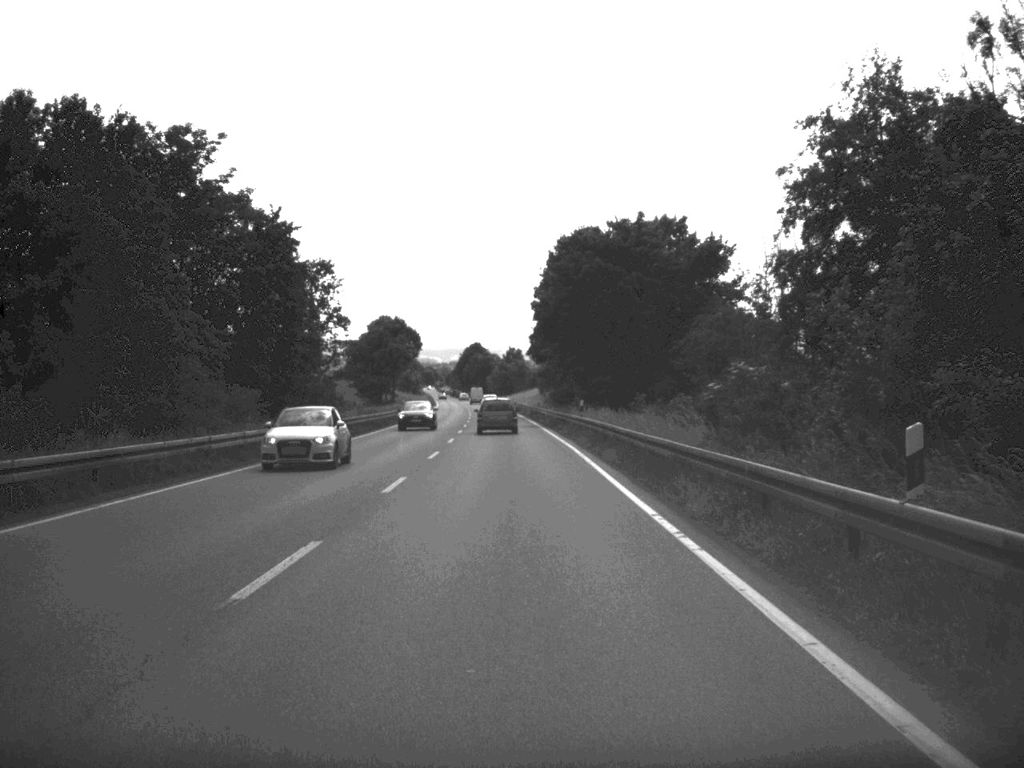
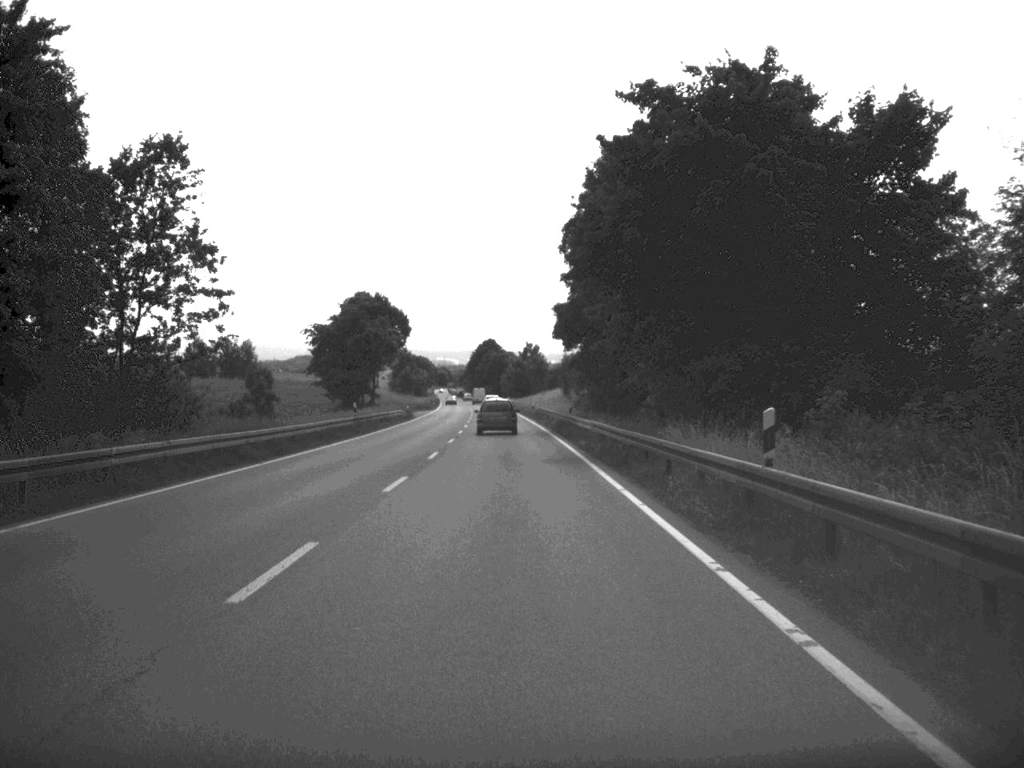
(-0.3, +34.9) m; -1°
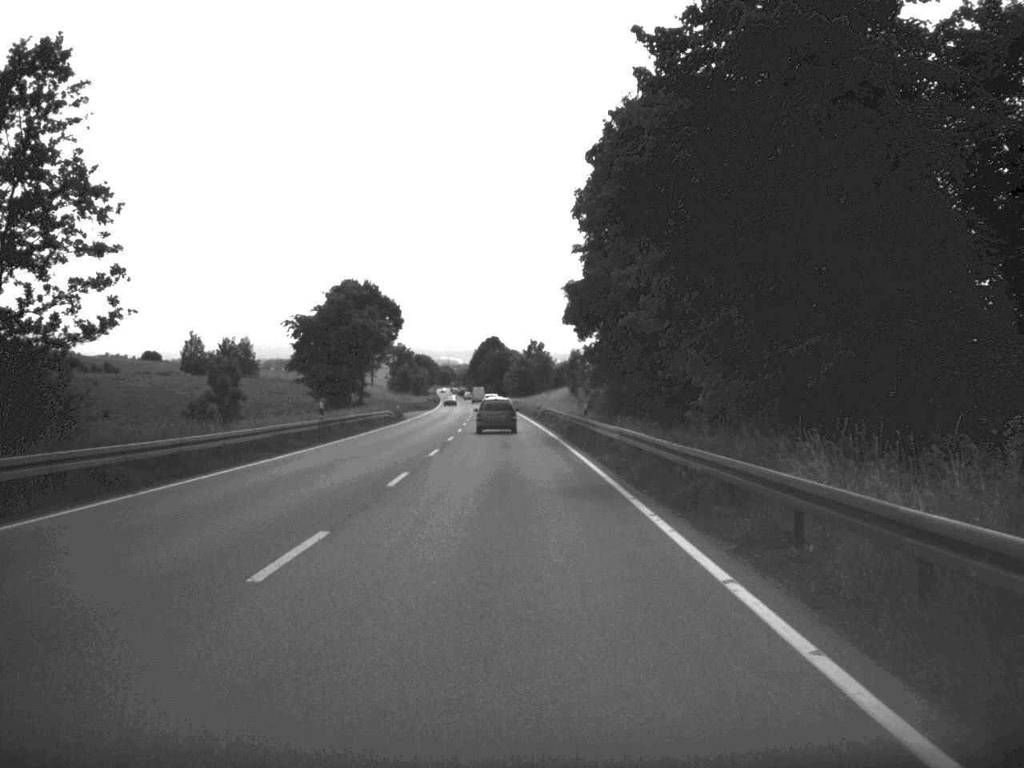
(0.0, +10.7) m; 0°
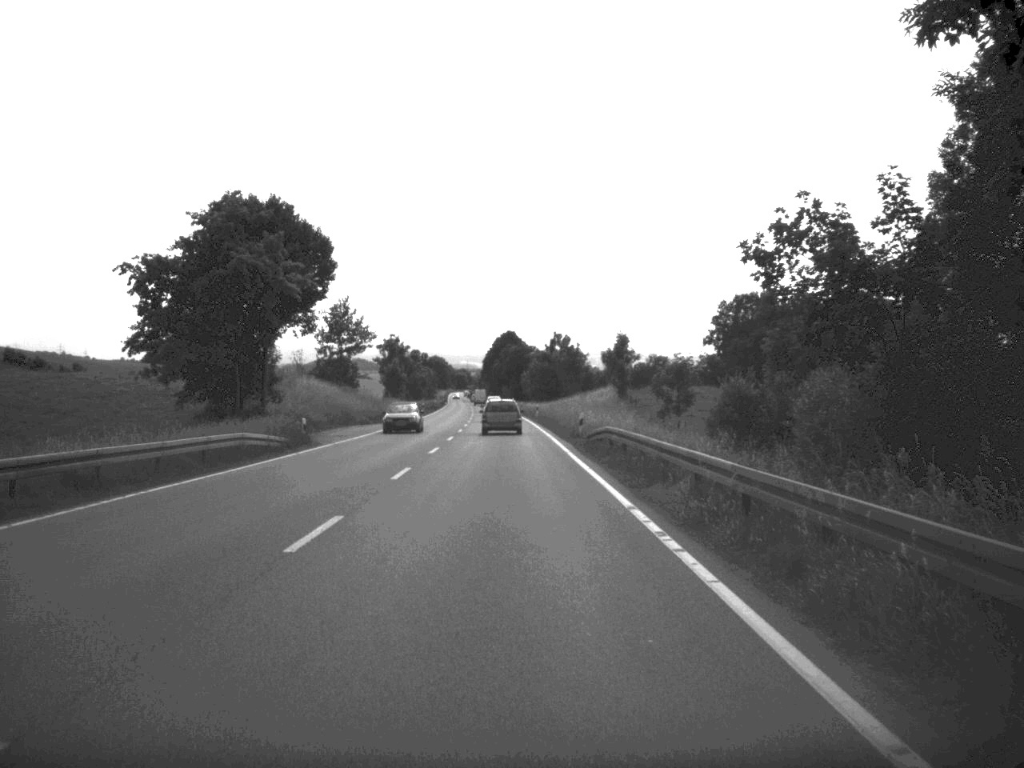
(-0.4, +44.7) m; -1°
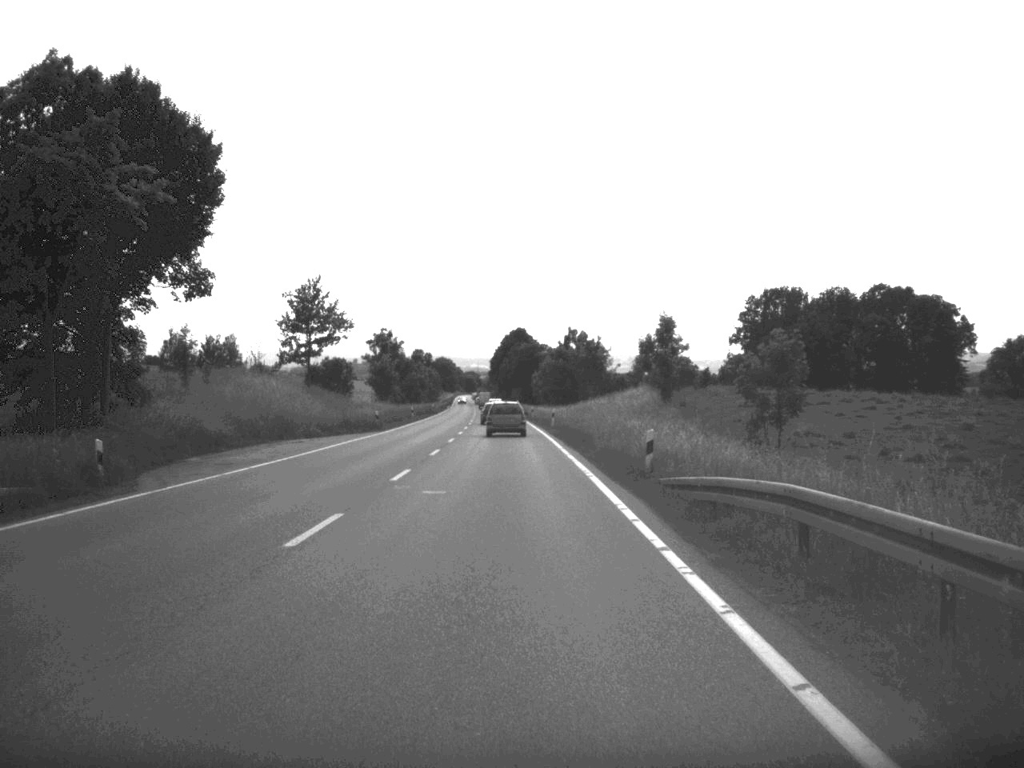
(-0.1, +23.2) m; -1°
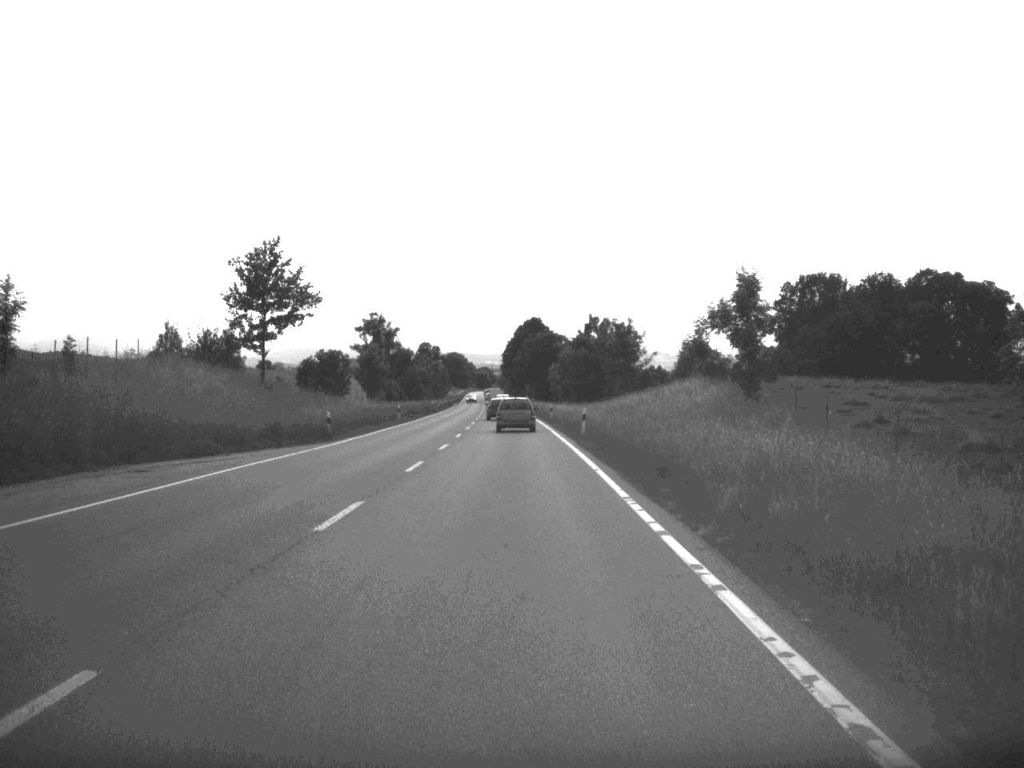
(-0.1, +22.2) m; -1°
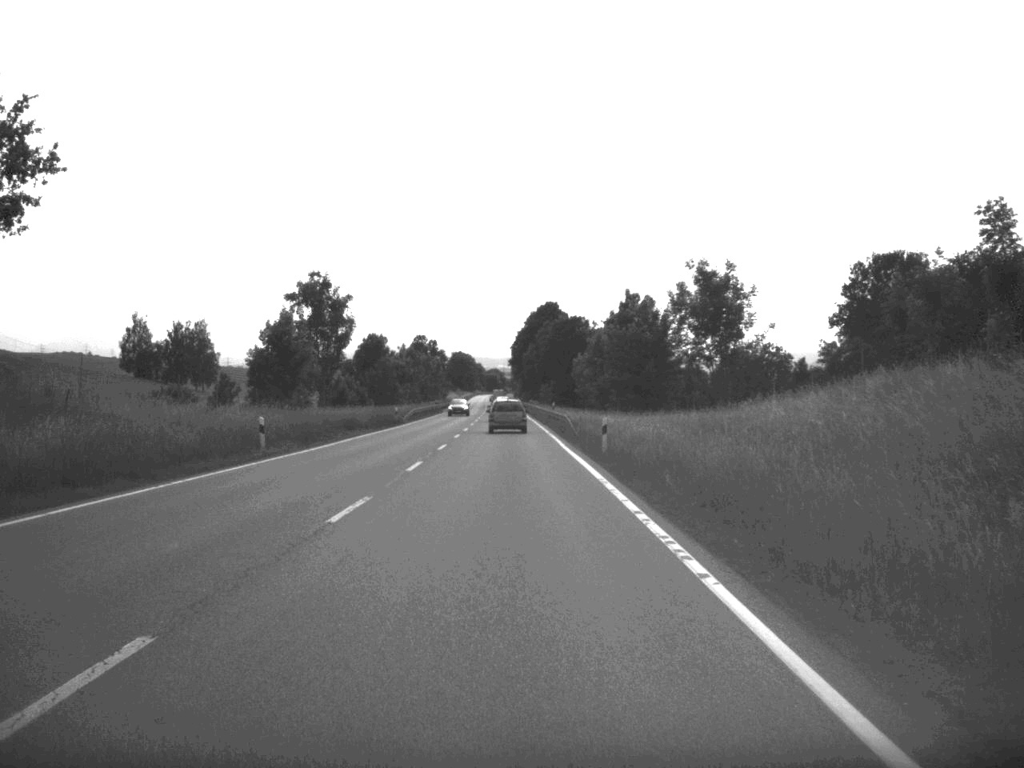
(-0.3, +45.9) m; -1°
